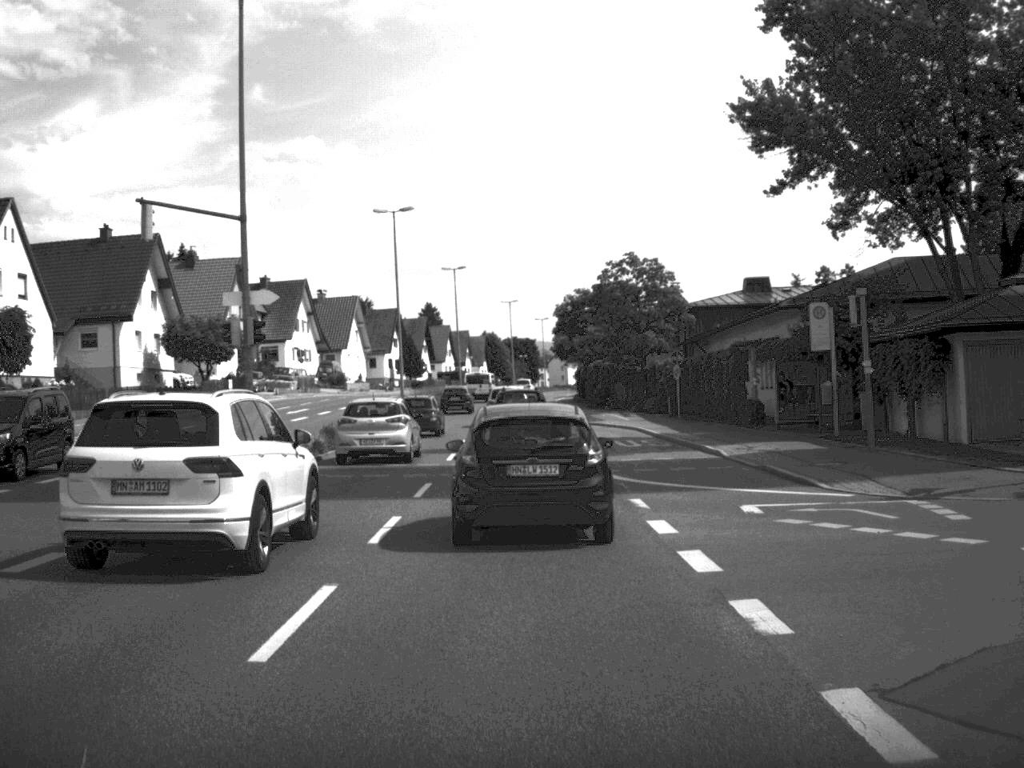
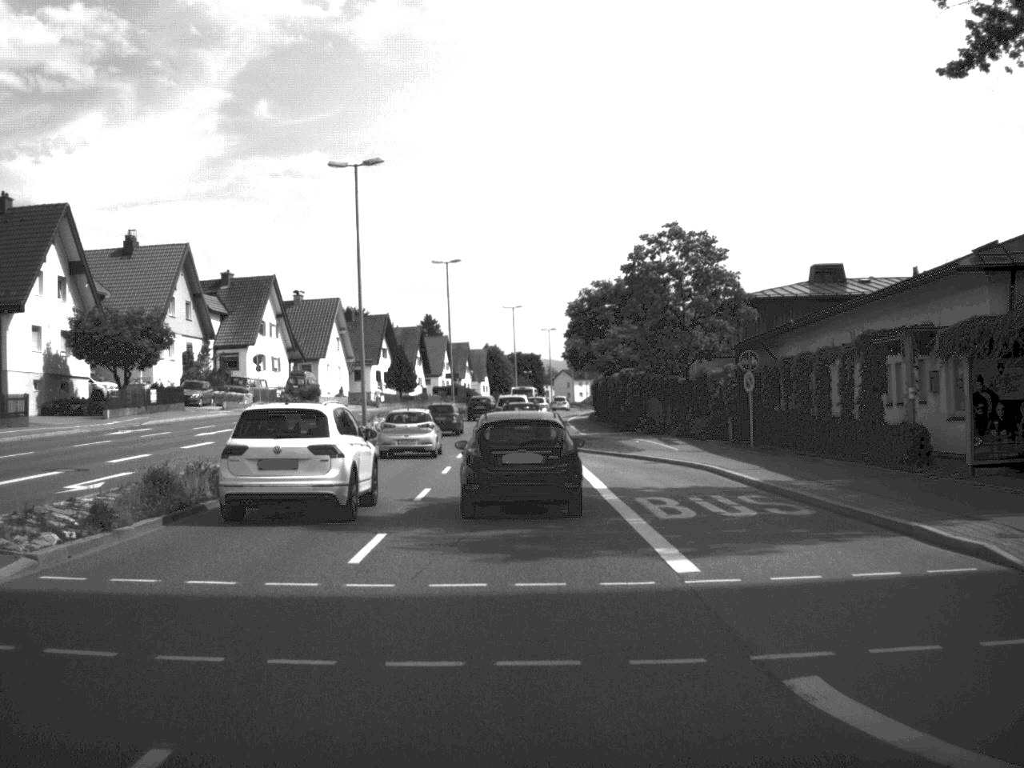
(0.0, +16.7) m; 0°
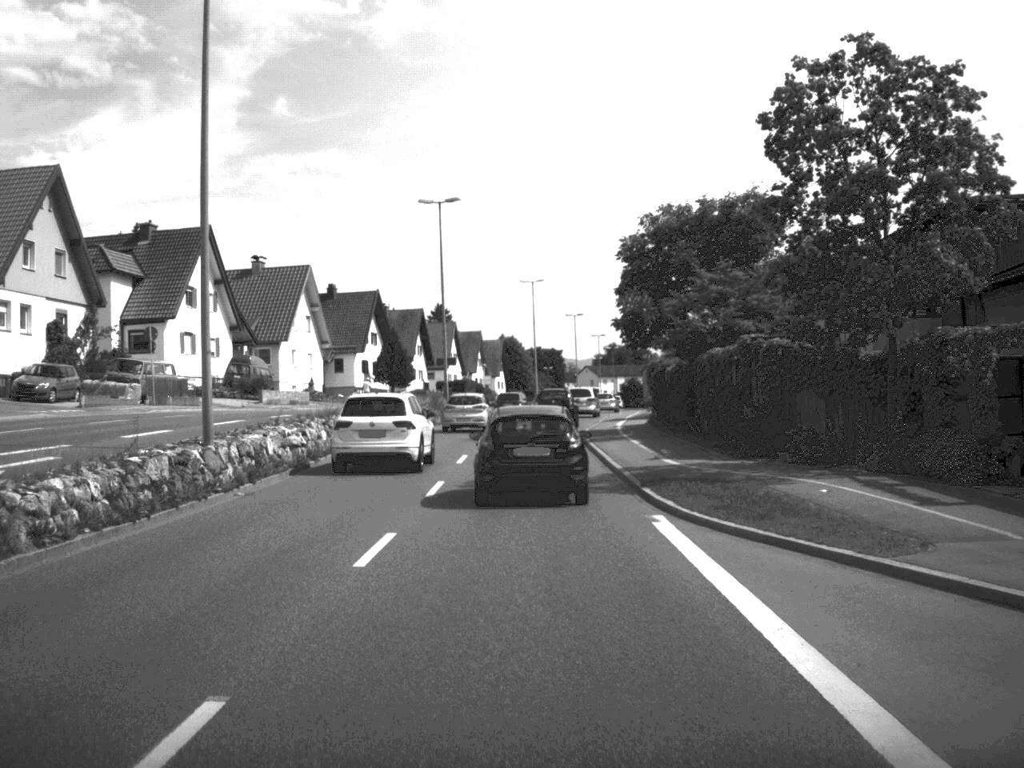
(-0.3, +25.8) m; -1°
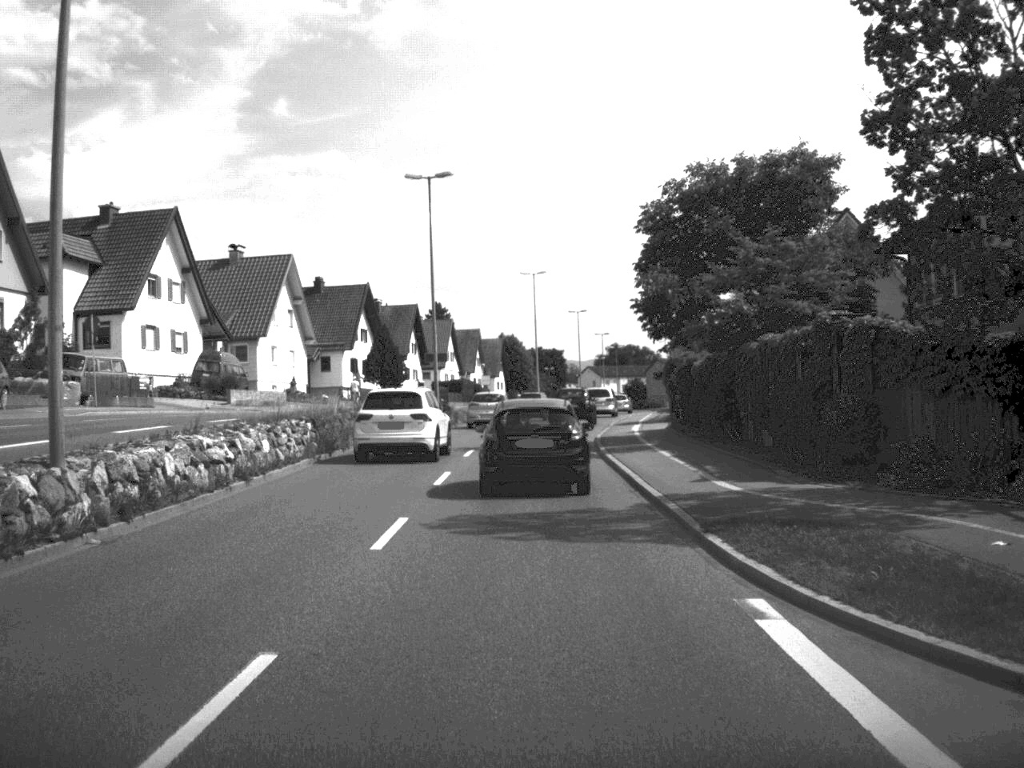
(0.0, +7.3) m; 0°
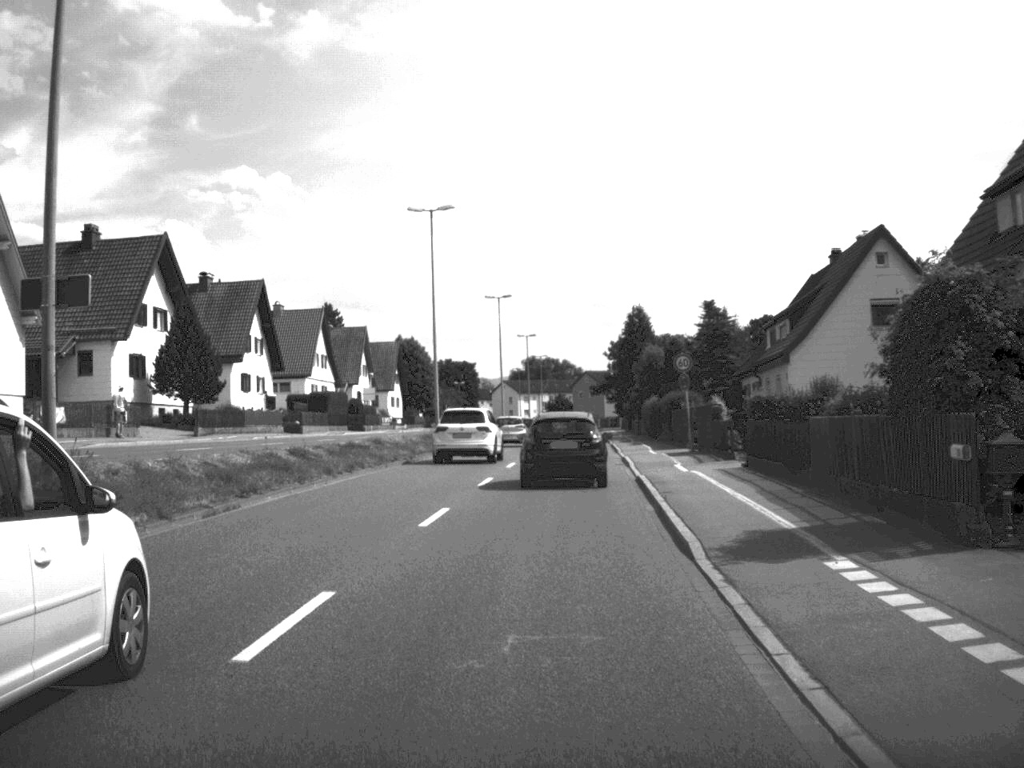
(+0.8, +39.6) m; +4°
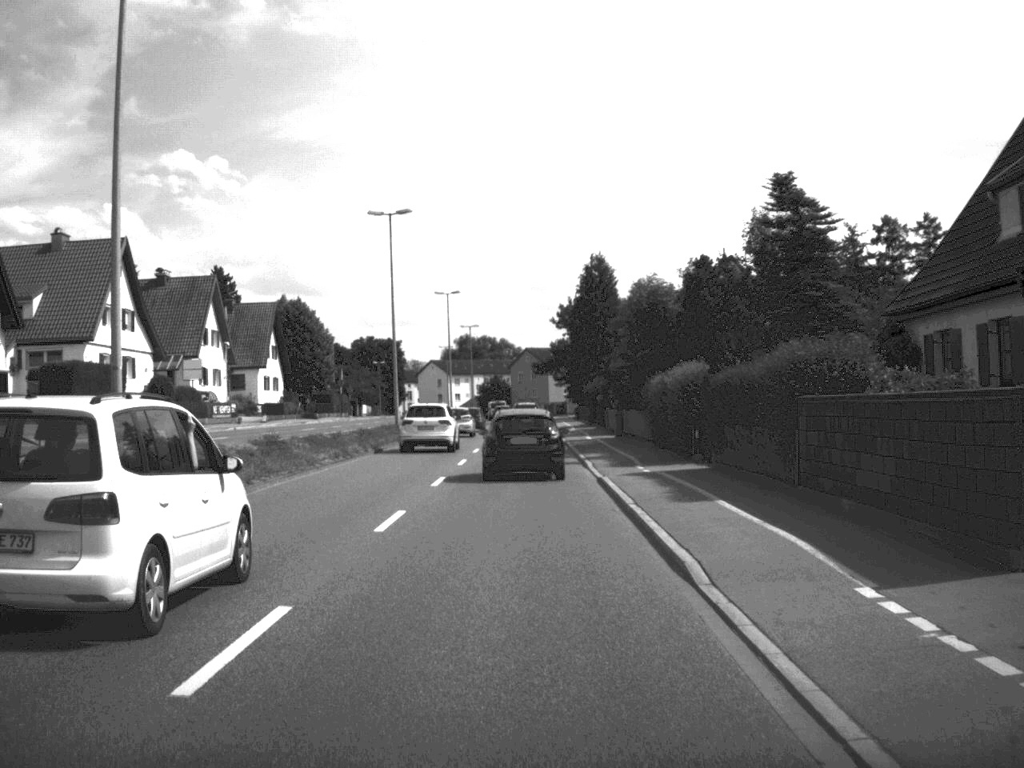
(+1.3, +36.4) m; +3°
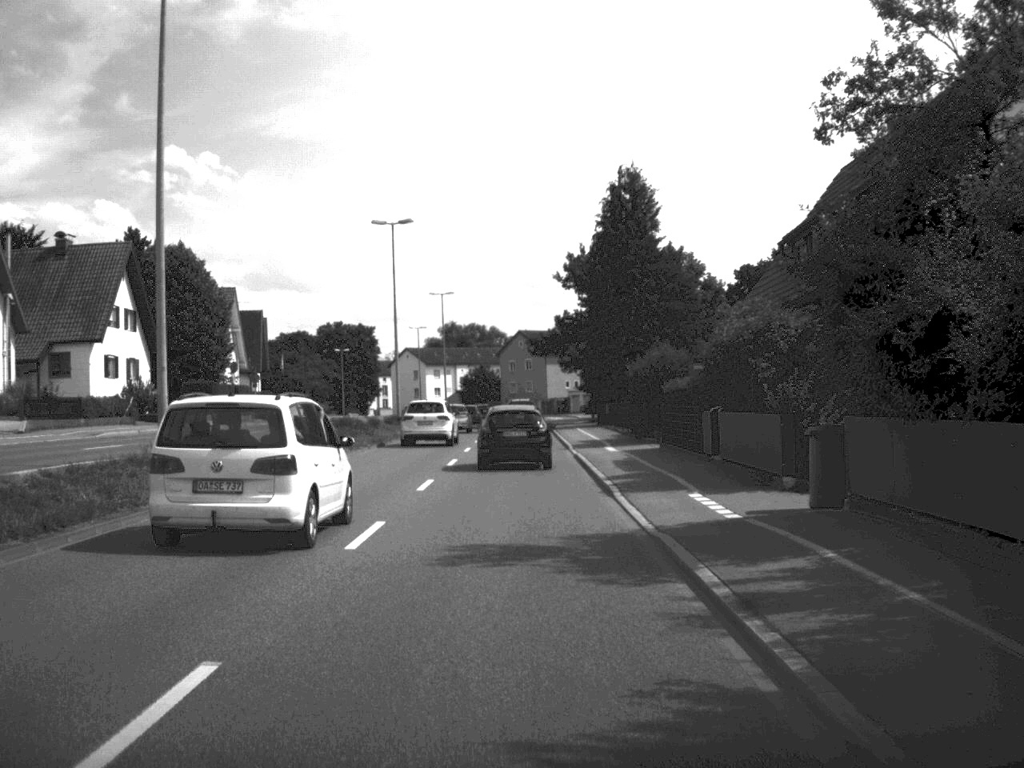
(+0.1, +37.8) m; 0°
